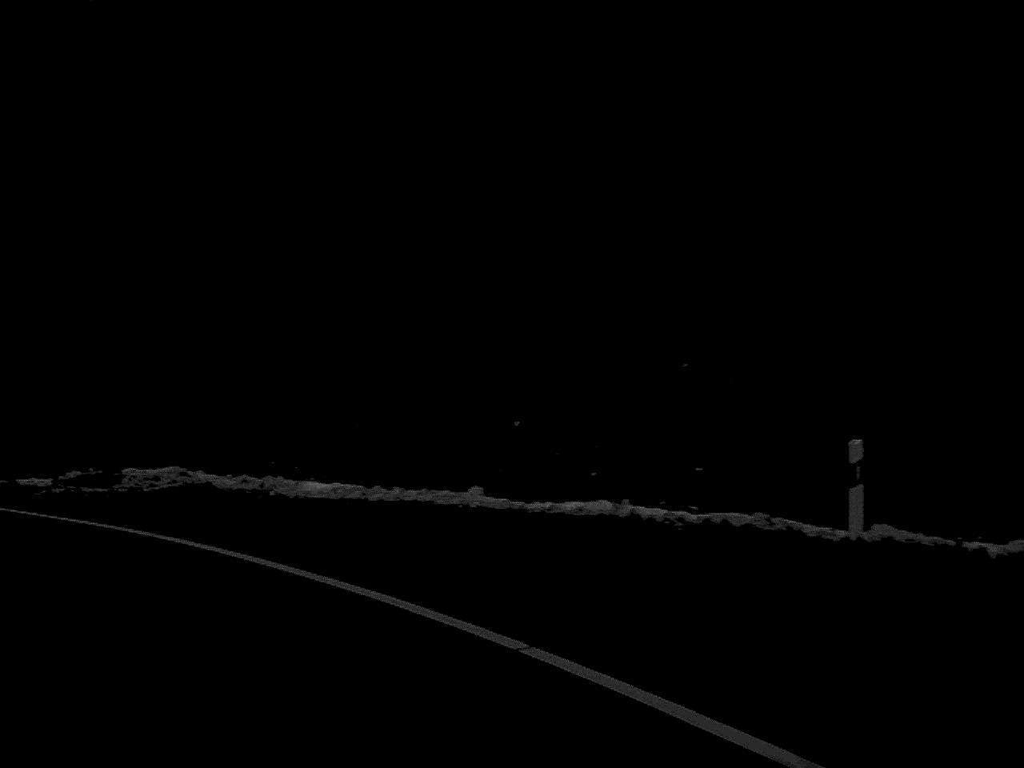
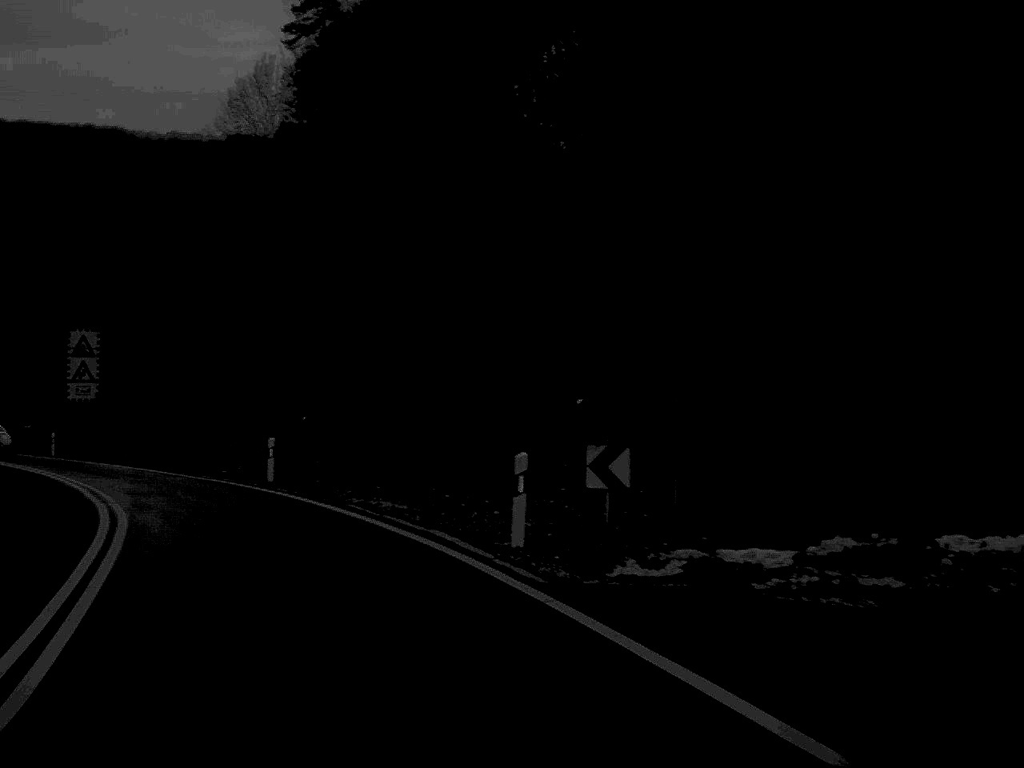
(-3.5, +11.2) m; -32°
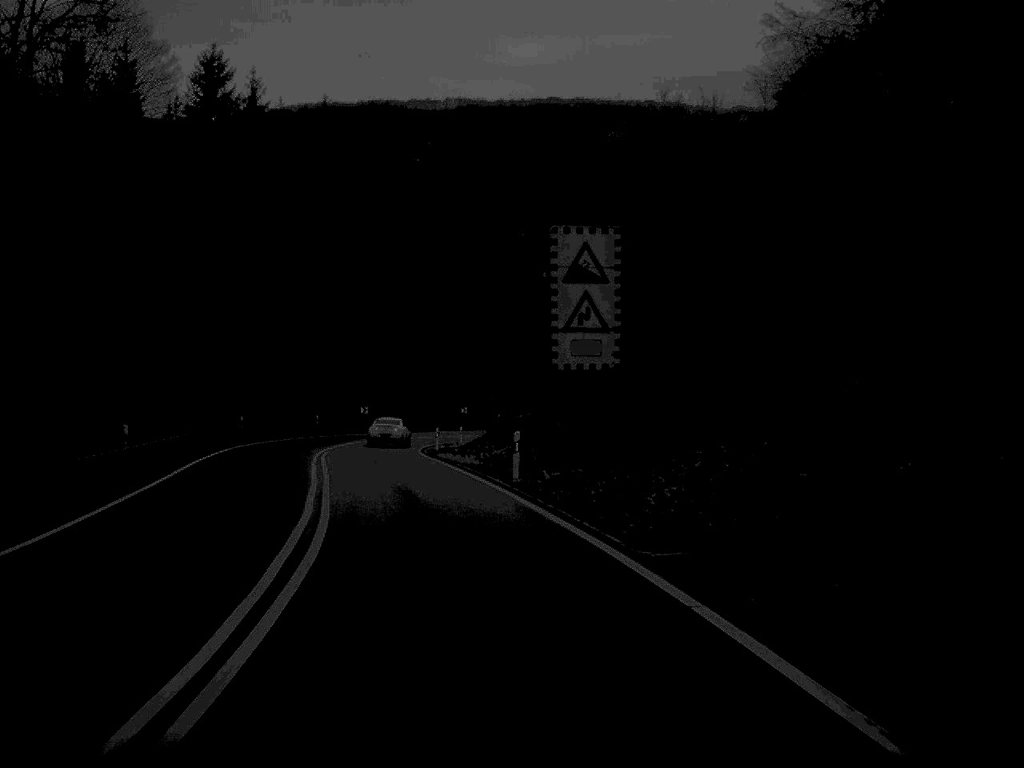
(-7.6, +28.6) m; -25°
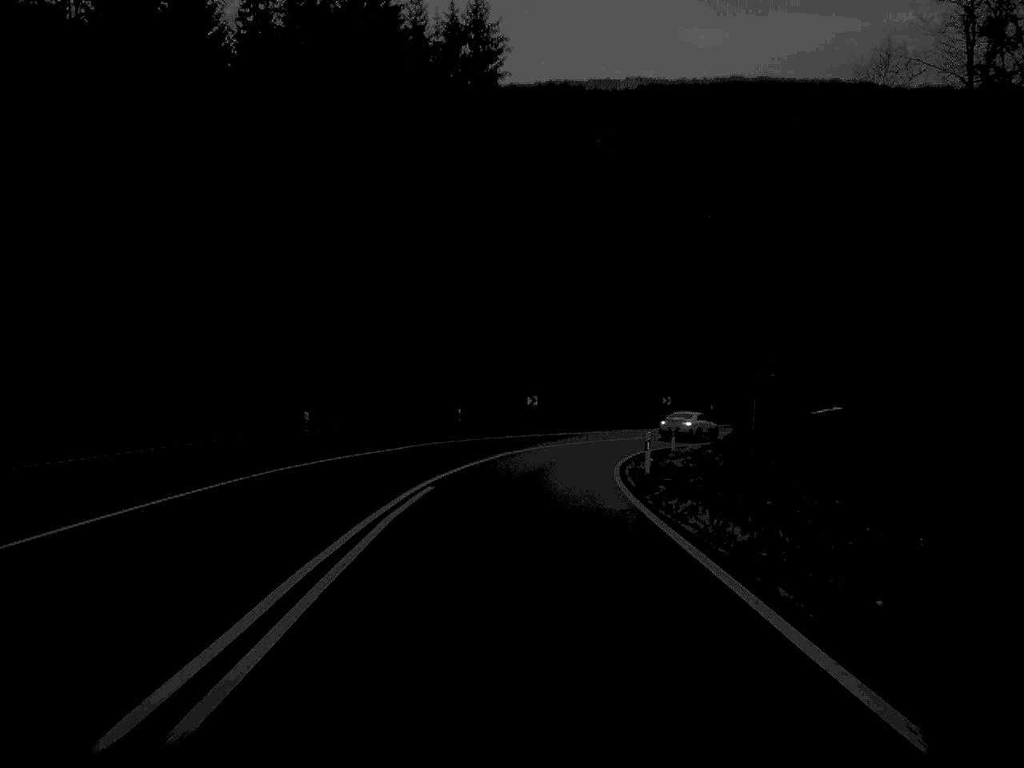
(-2.2, +25.7) m; -8°
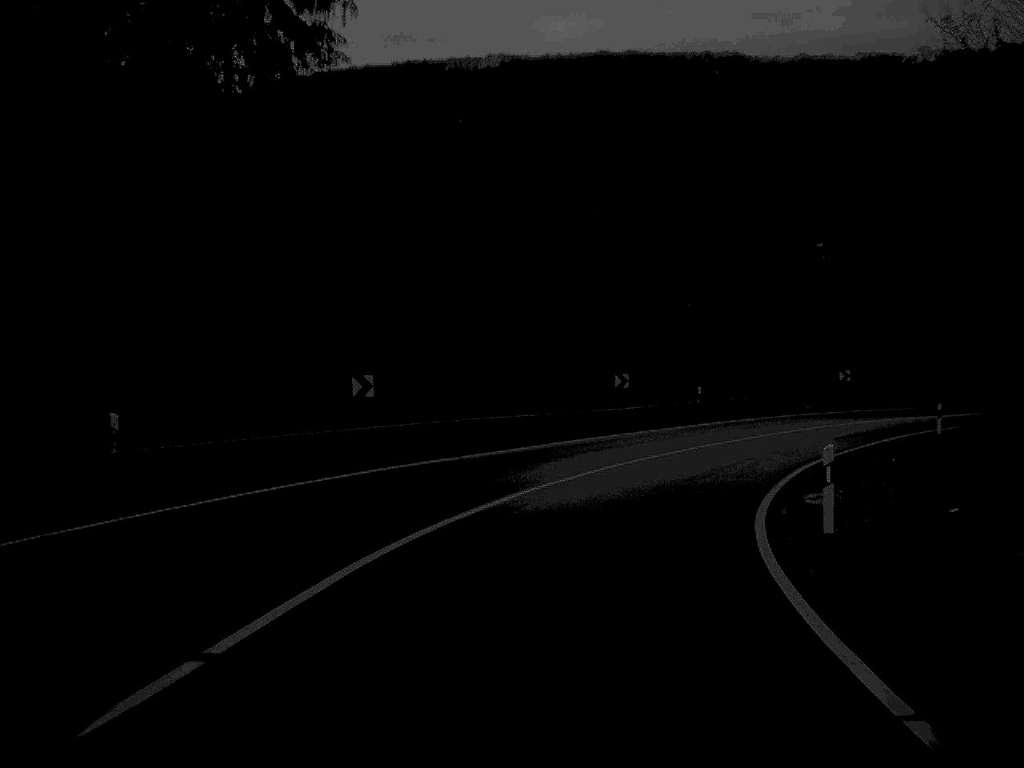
(+0.9, +37.2) m; +6°
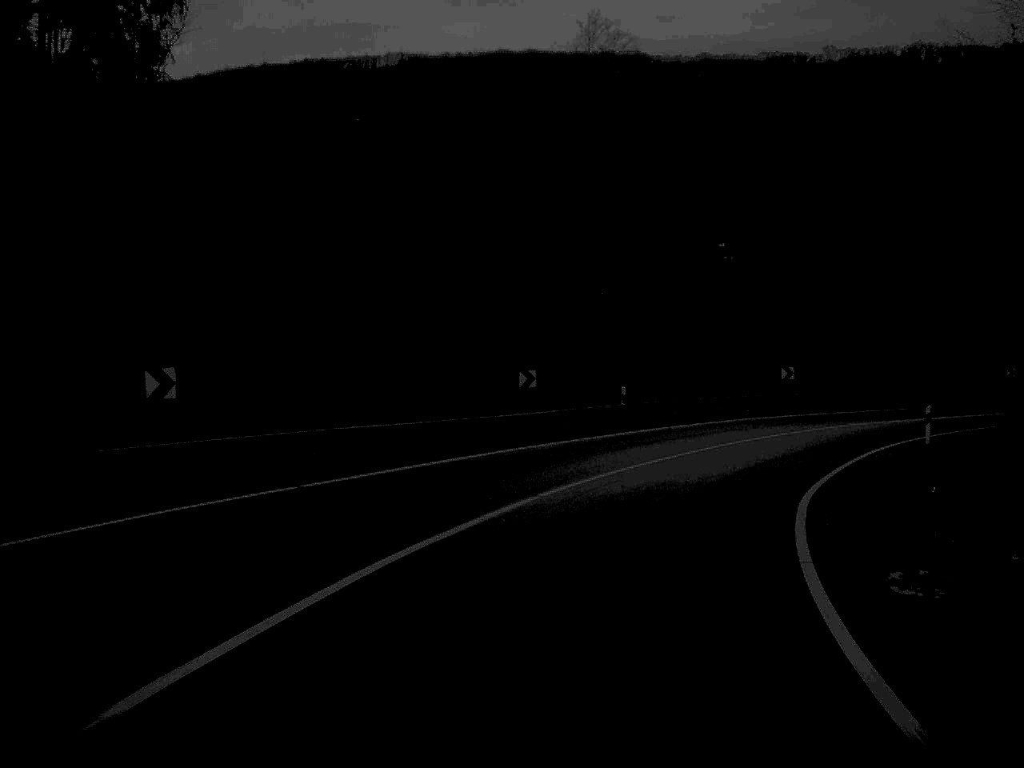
(+0.3, +8.9) m; +5°
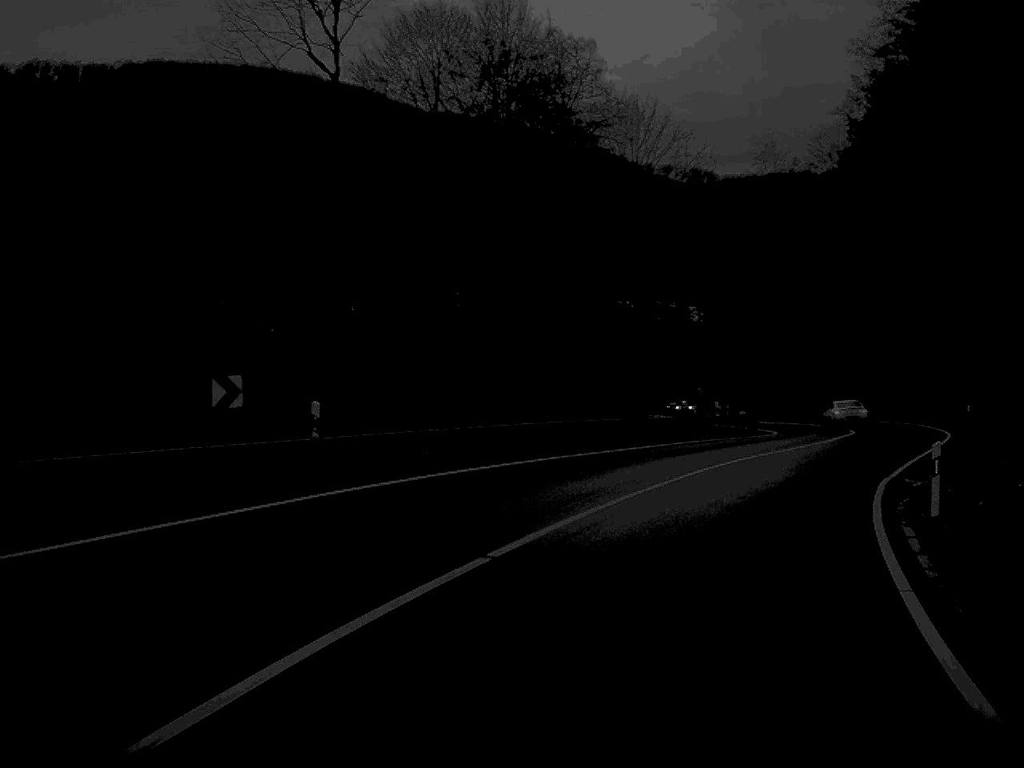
(+14.4, +42.8) m; +41°
